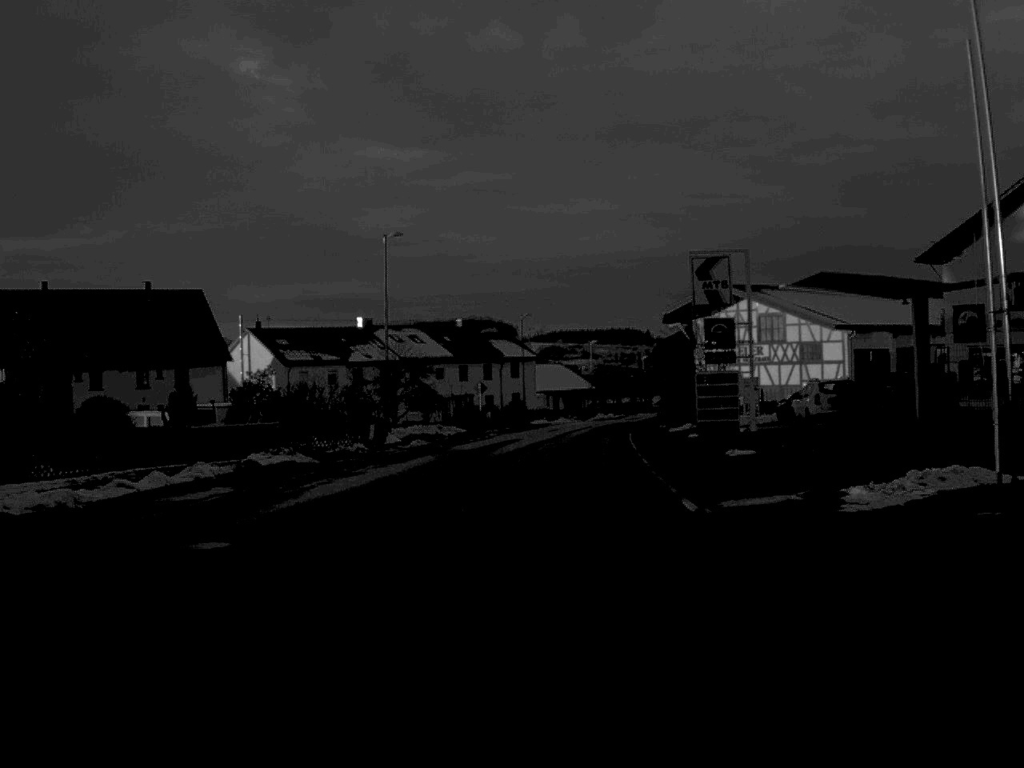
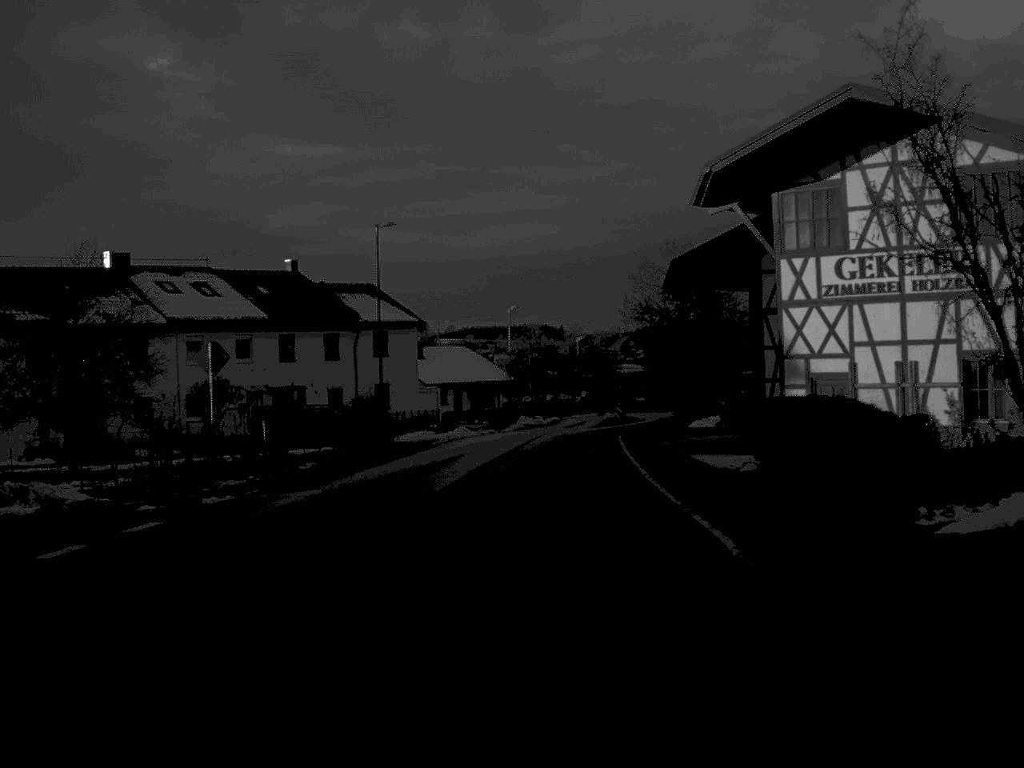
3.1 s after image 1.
(+1.8, +47.2) m; +4°
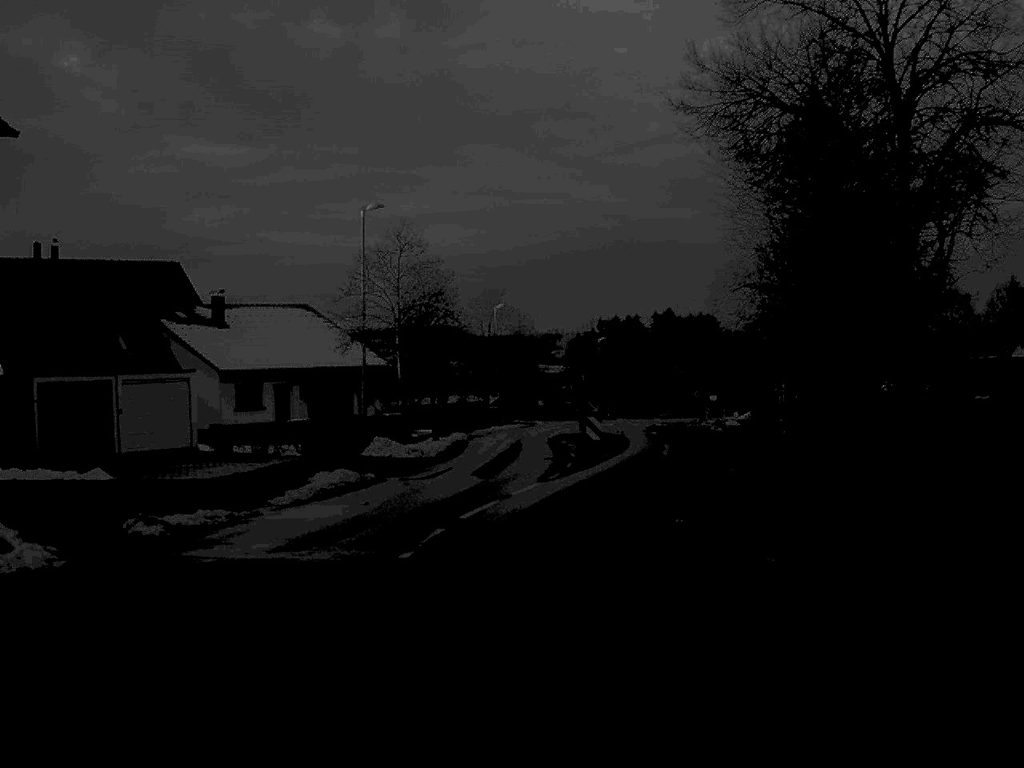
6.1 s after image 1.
(+1.2, +47.8) m; +4°
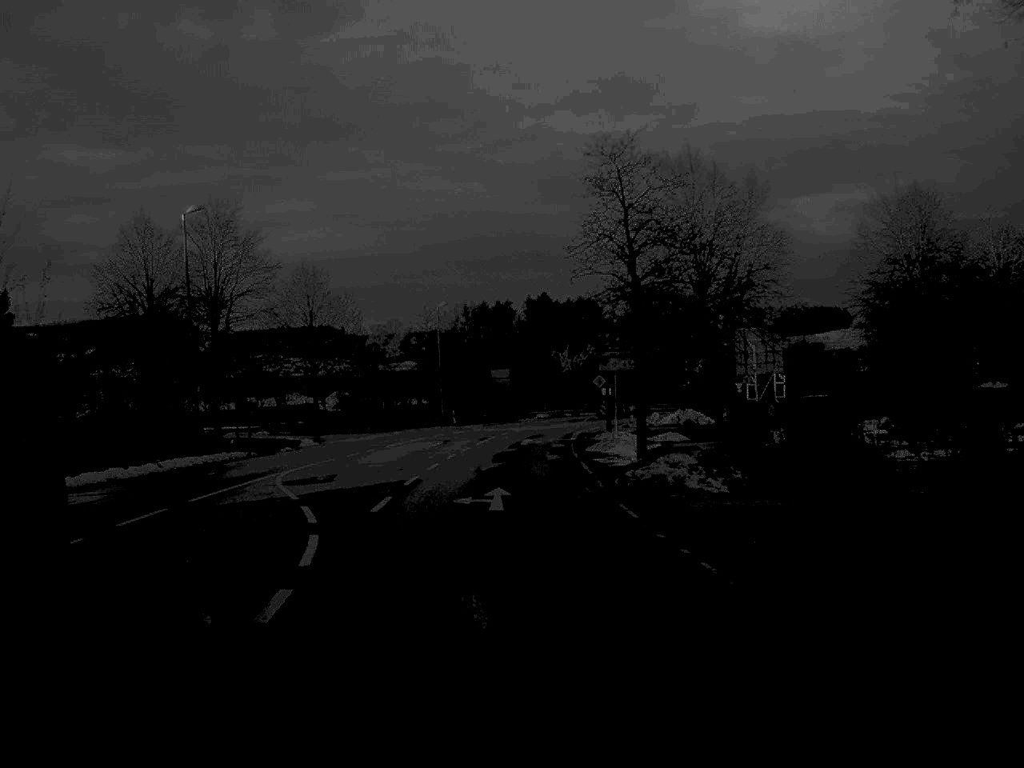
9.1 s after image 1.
(+4.8, +45.0) m; +5°
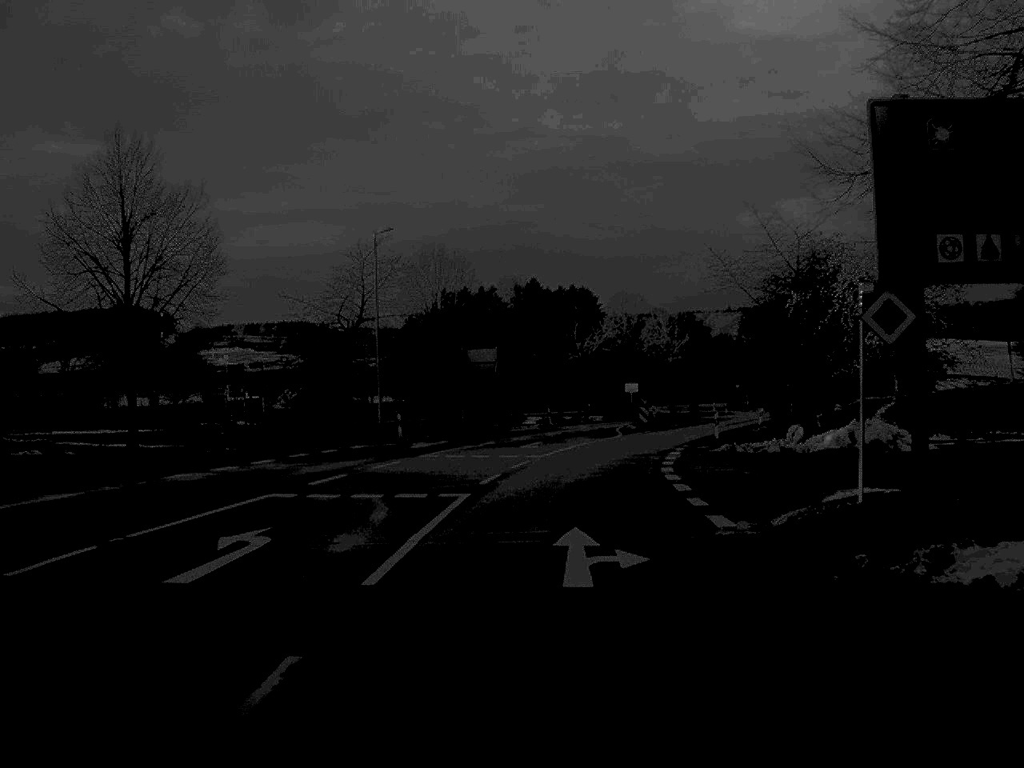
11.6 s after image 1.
(-0.5, +37.1) m; +1°
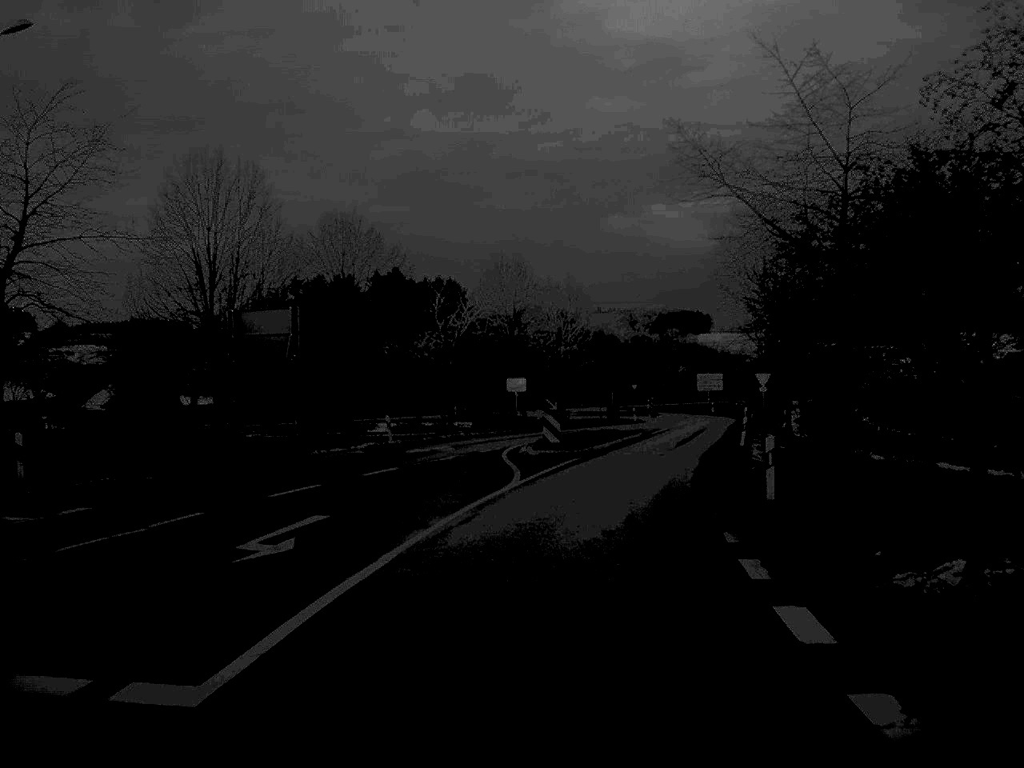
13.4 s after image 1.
(+1.3, +28.2) m; +6°
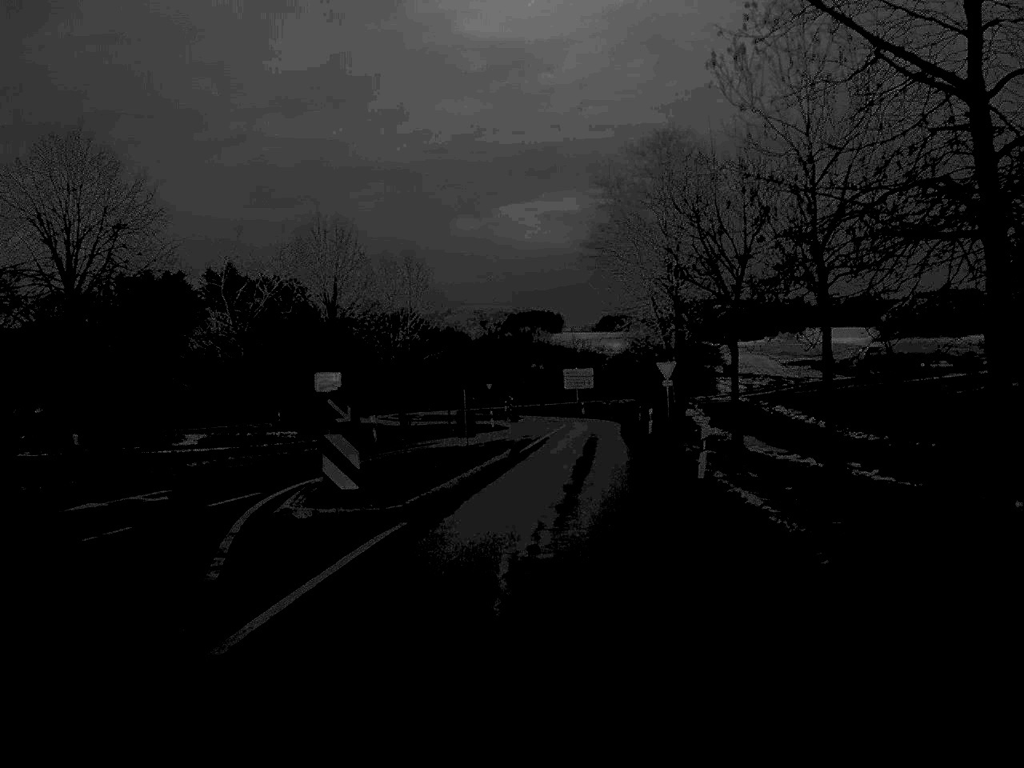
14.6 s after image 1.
(+1.1, +18.4) m; +7°
